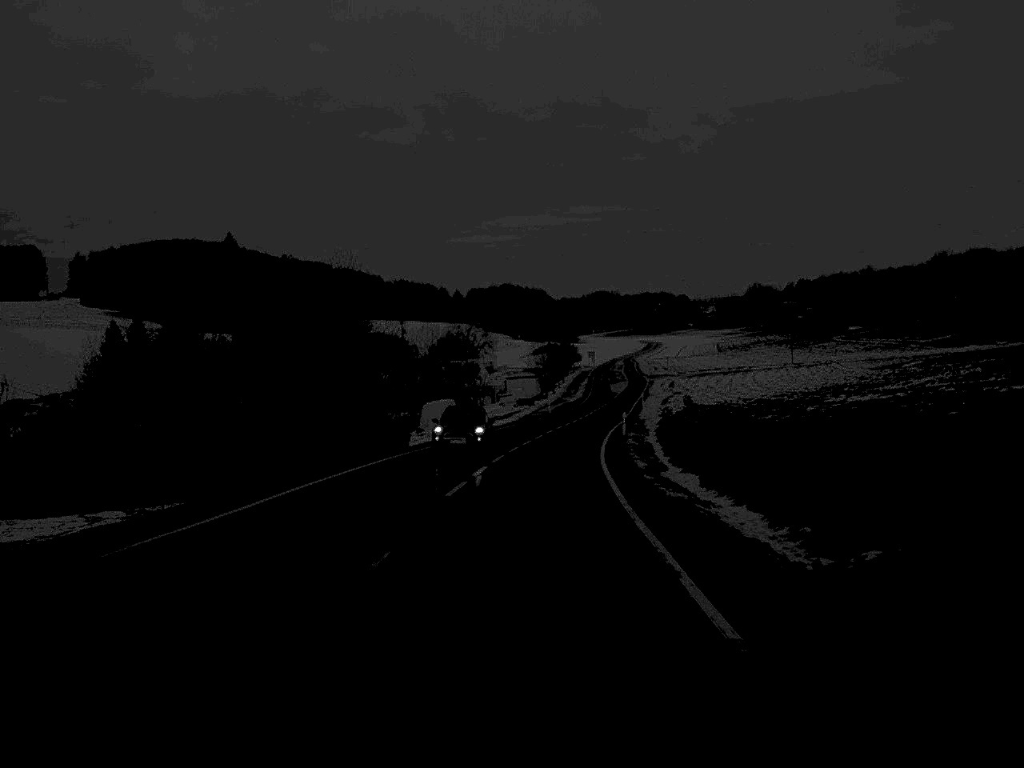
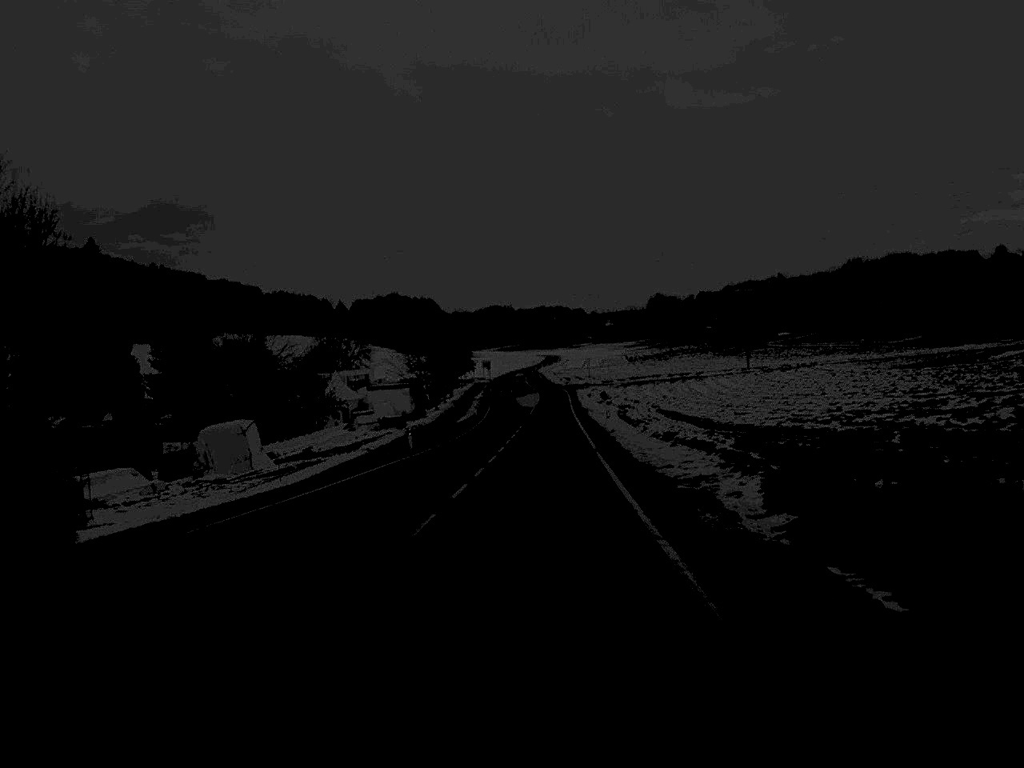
(+2.1, +53.9) m; +5°
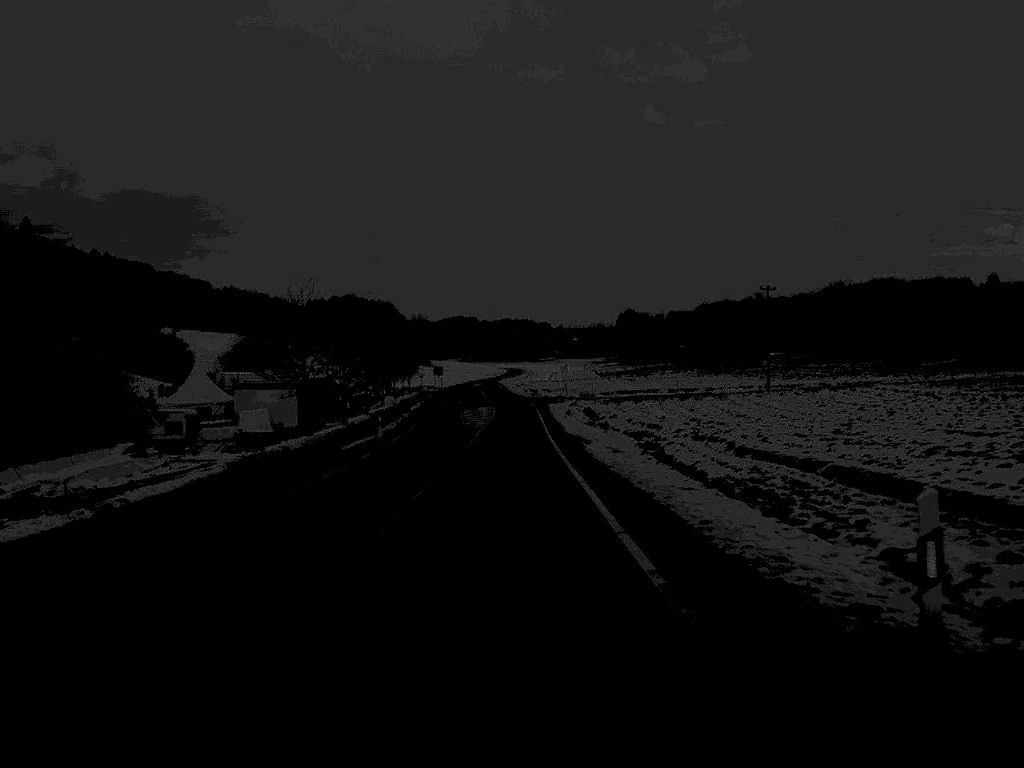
(+0.8, +41.6) m; +2°
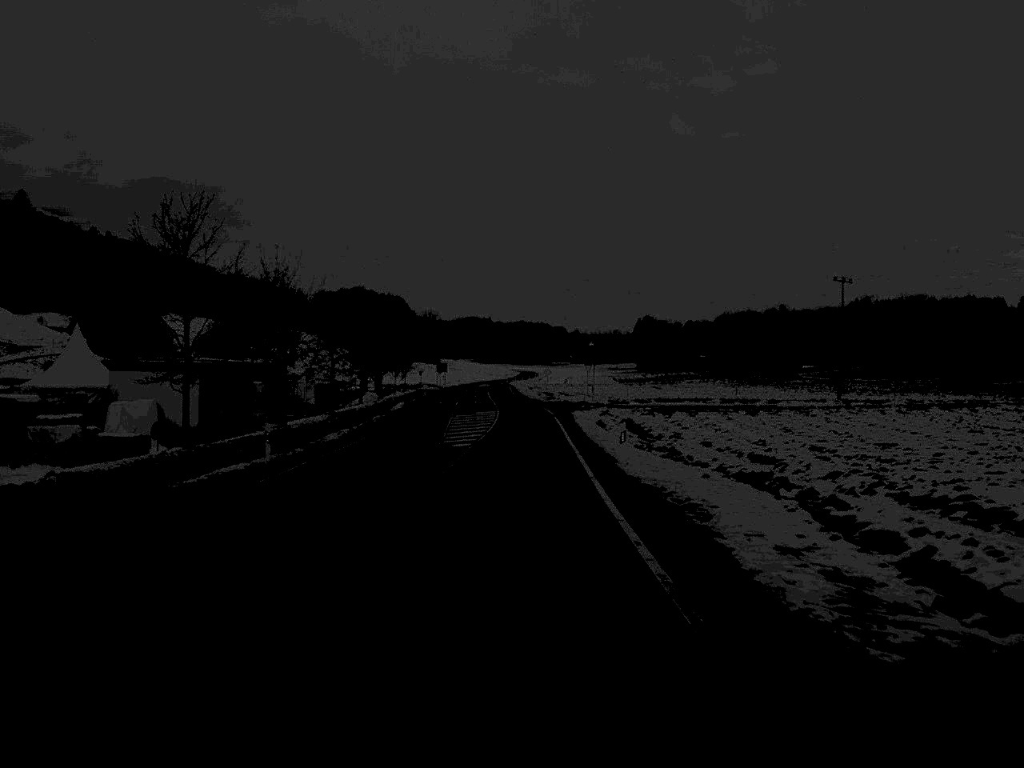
(-0.1, +26.9) m; -1°
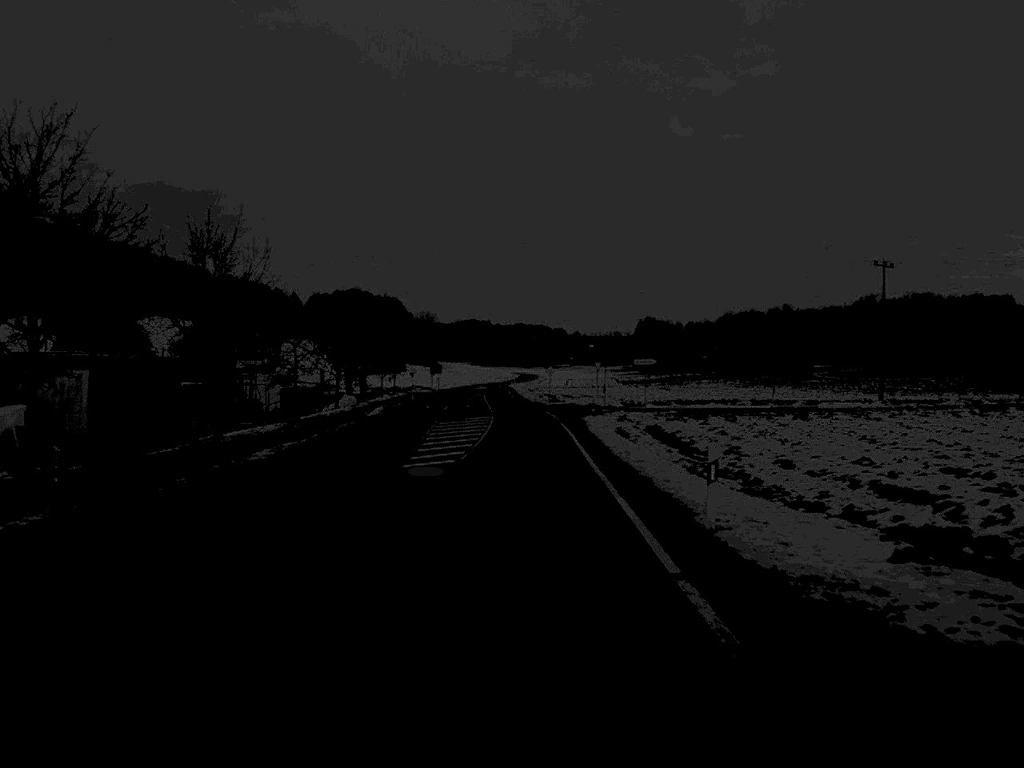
(0.0, +13.8) m; 0°
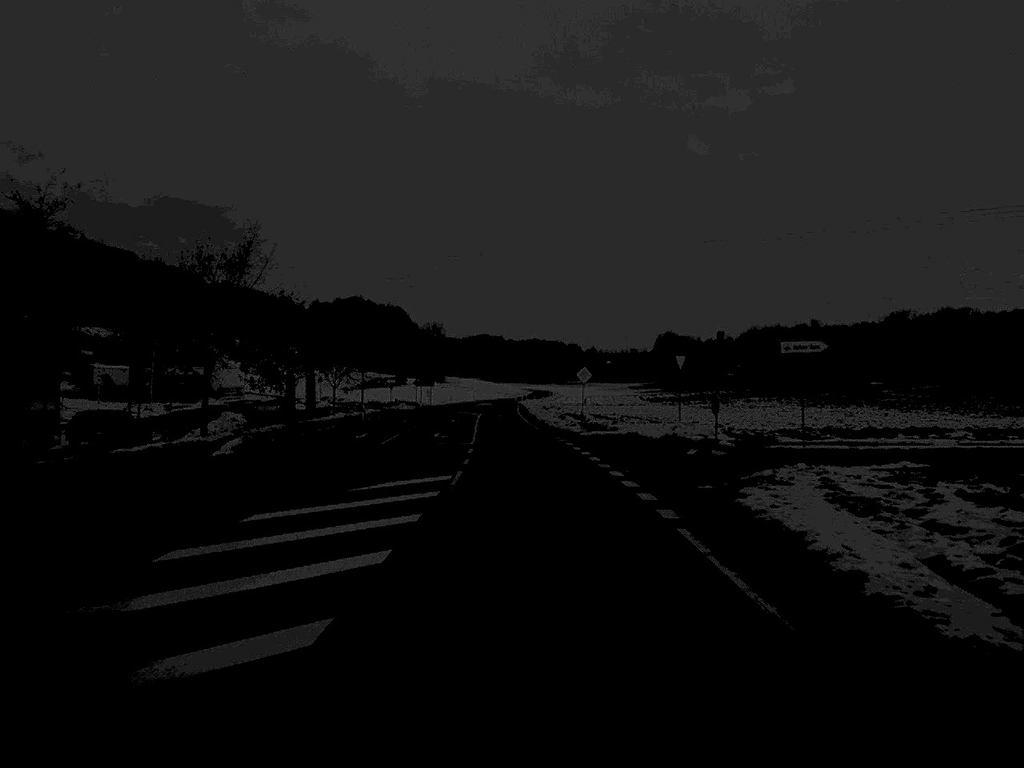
(-0.1, +41.8) m; -1°
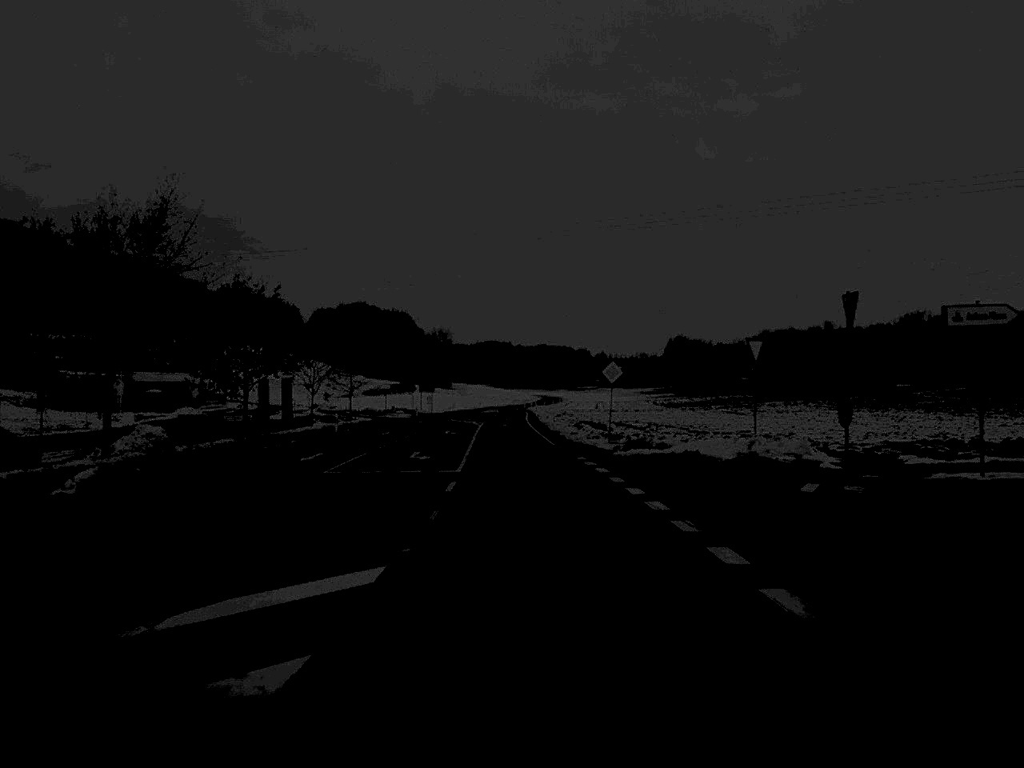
(0.0, +13.7) m; 0°
